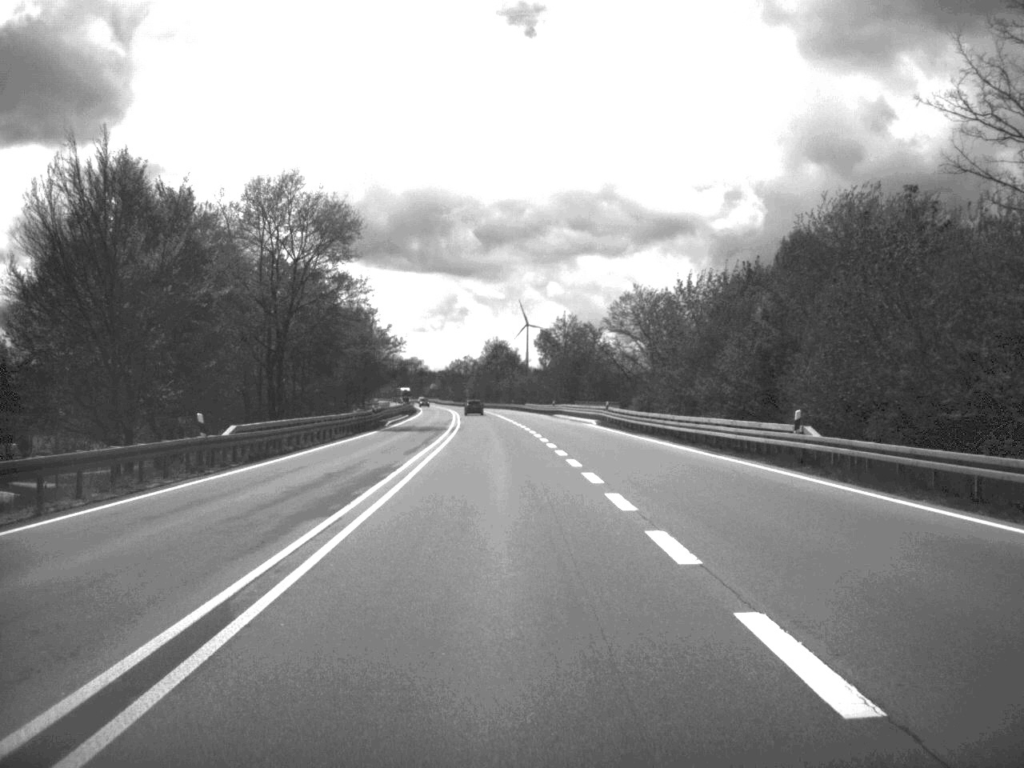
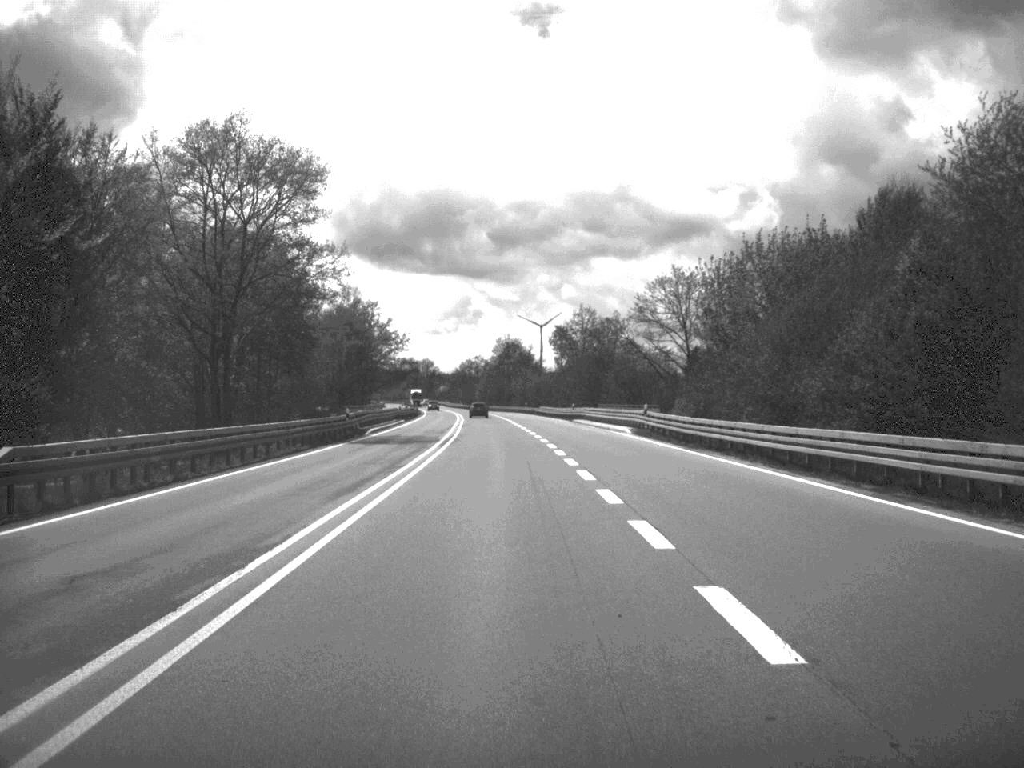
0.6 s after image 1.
(-0.1, +16.4) m; -1°
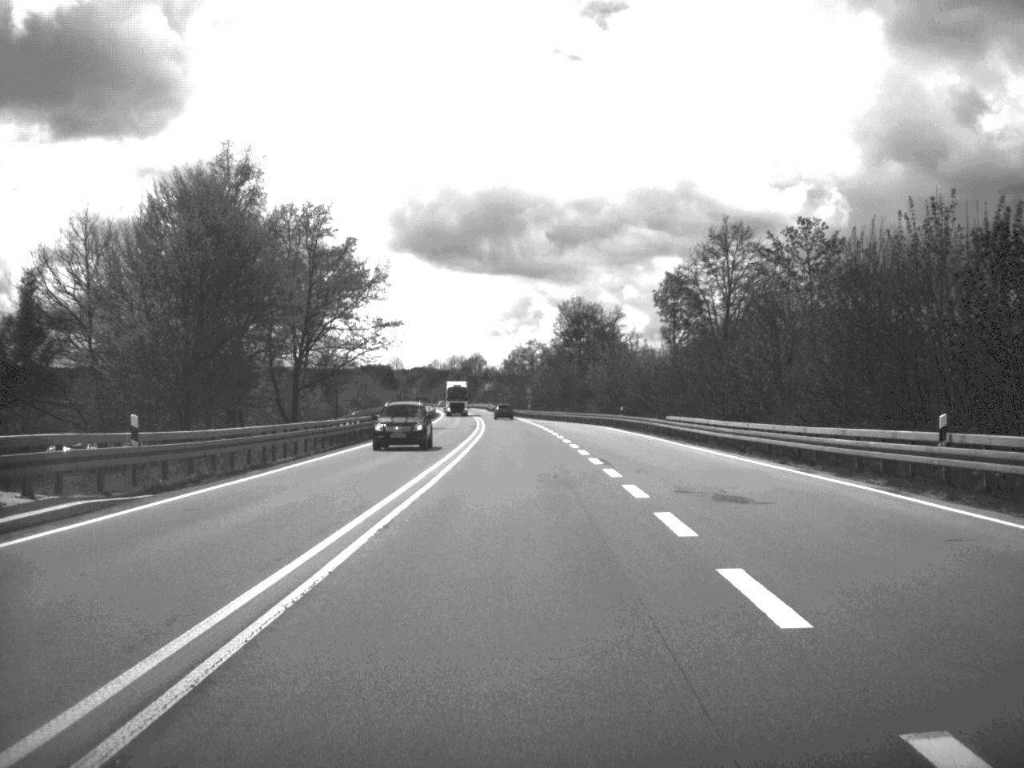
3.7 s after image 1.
(-2.3, +81.4) m; -3°
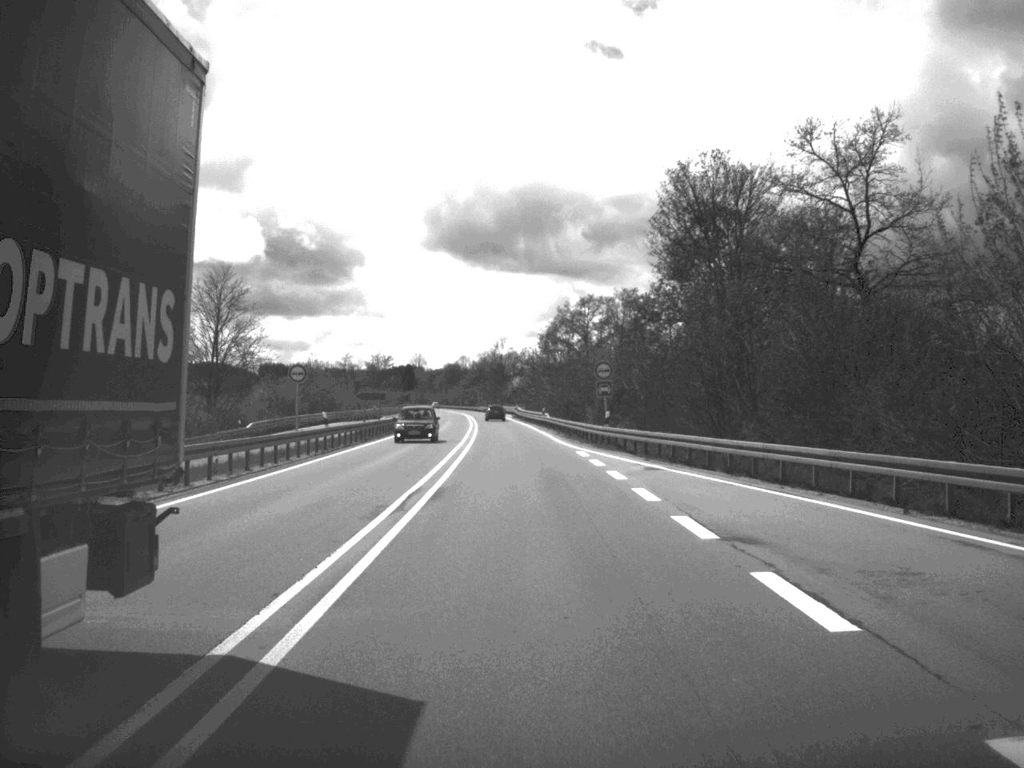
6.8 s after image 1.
(-1.3, +82.8) m; -2°
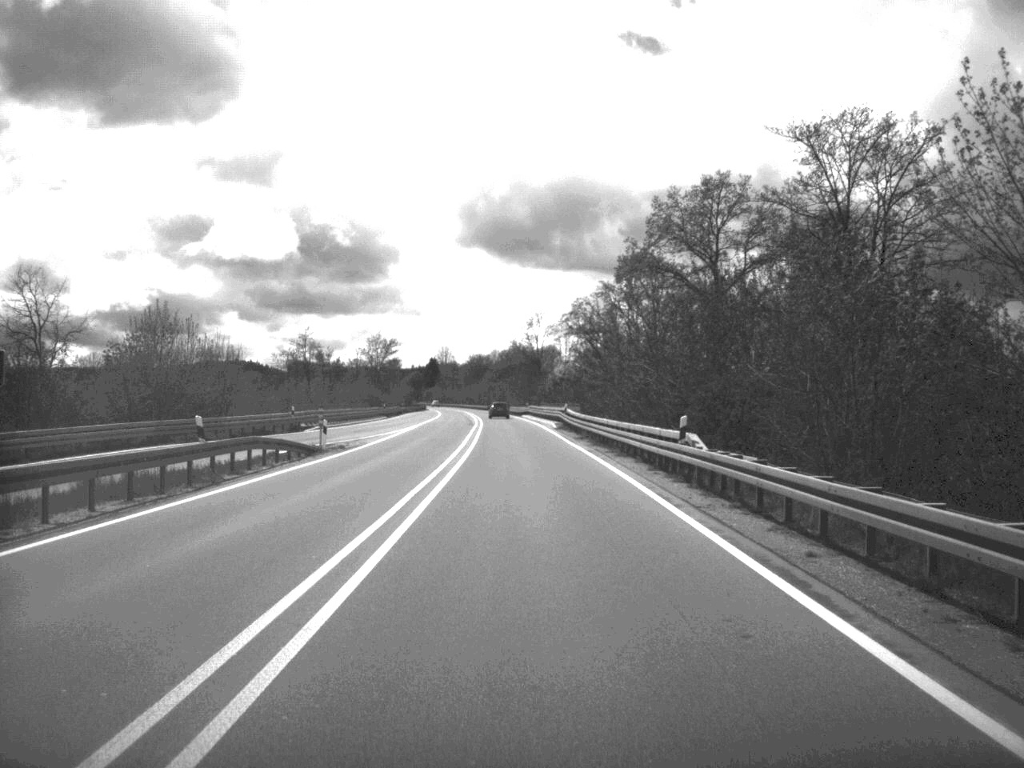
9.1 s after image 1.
(-1.2, +64.2) m; -2°
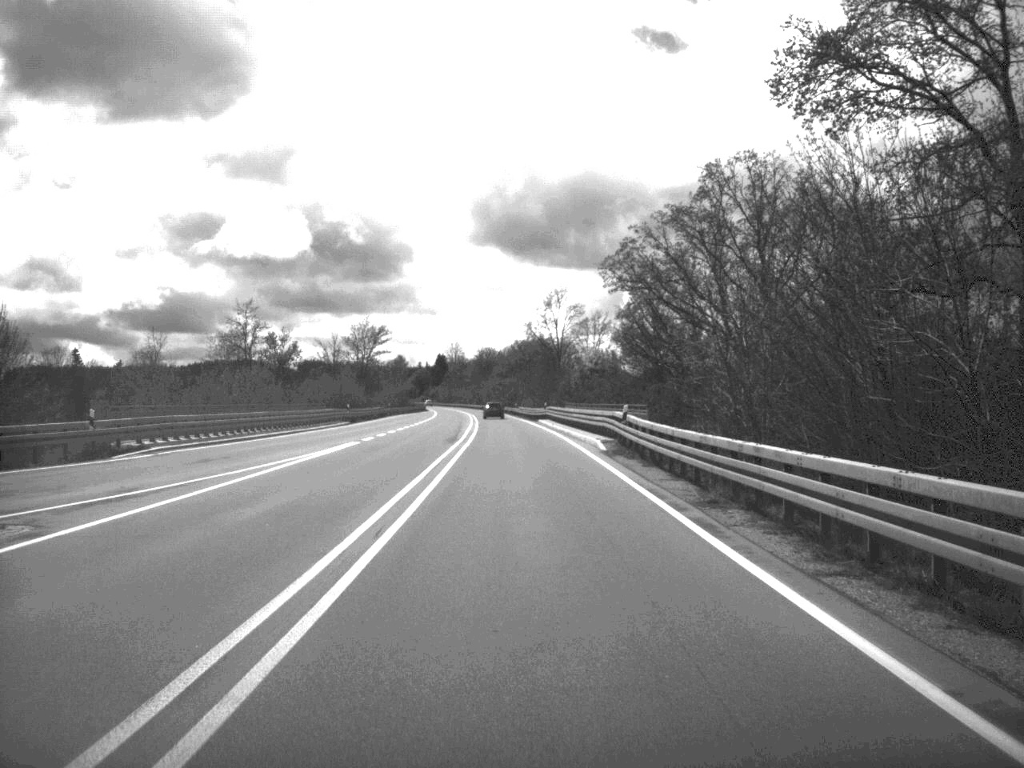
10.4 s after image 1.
(-0.2, +34.8) m; -1°
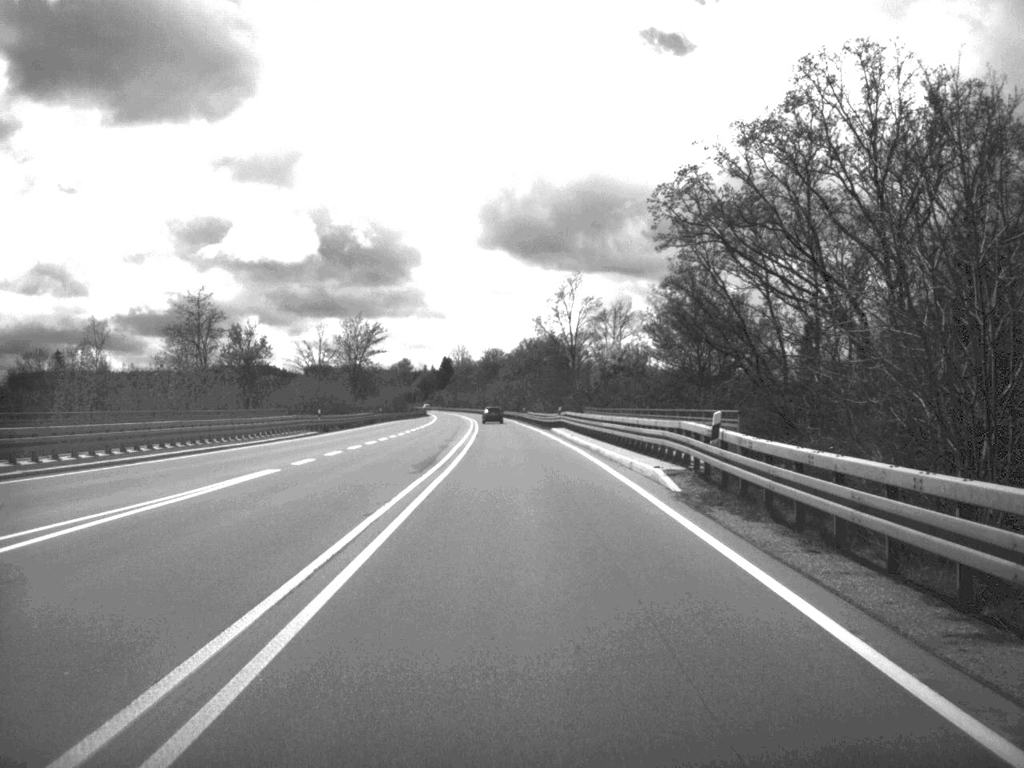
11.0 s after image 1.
(-0.1, +16.5) m; 0°
